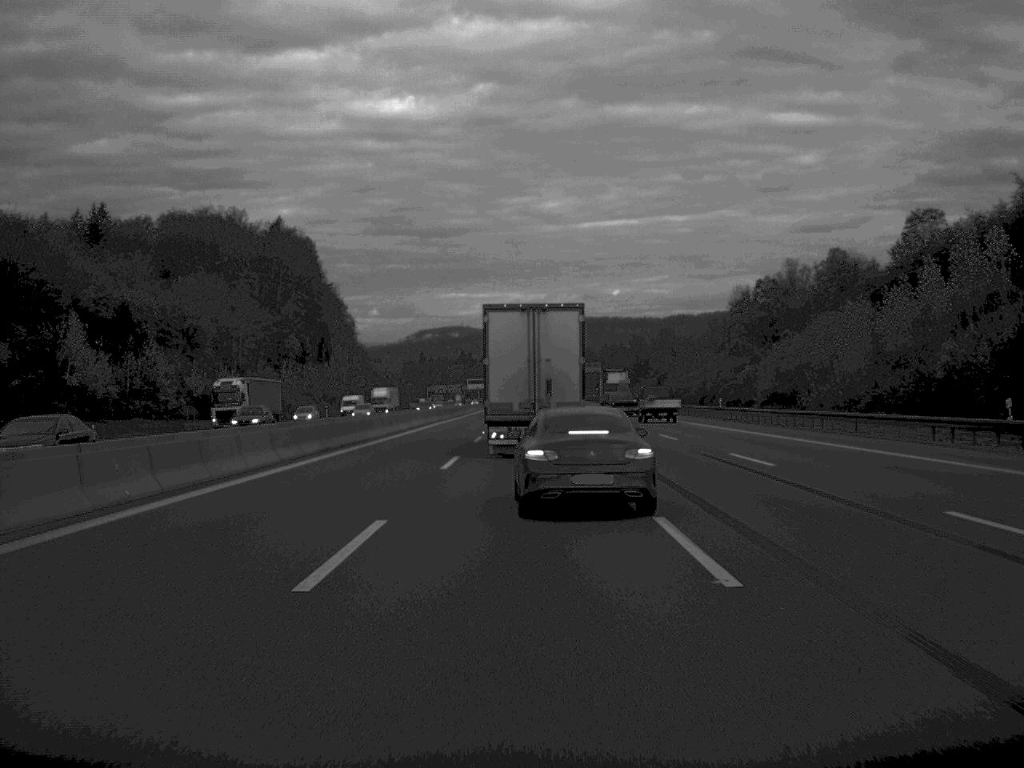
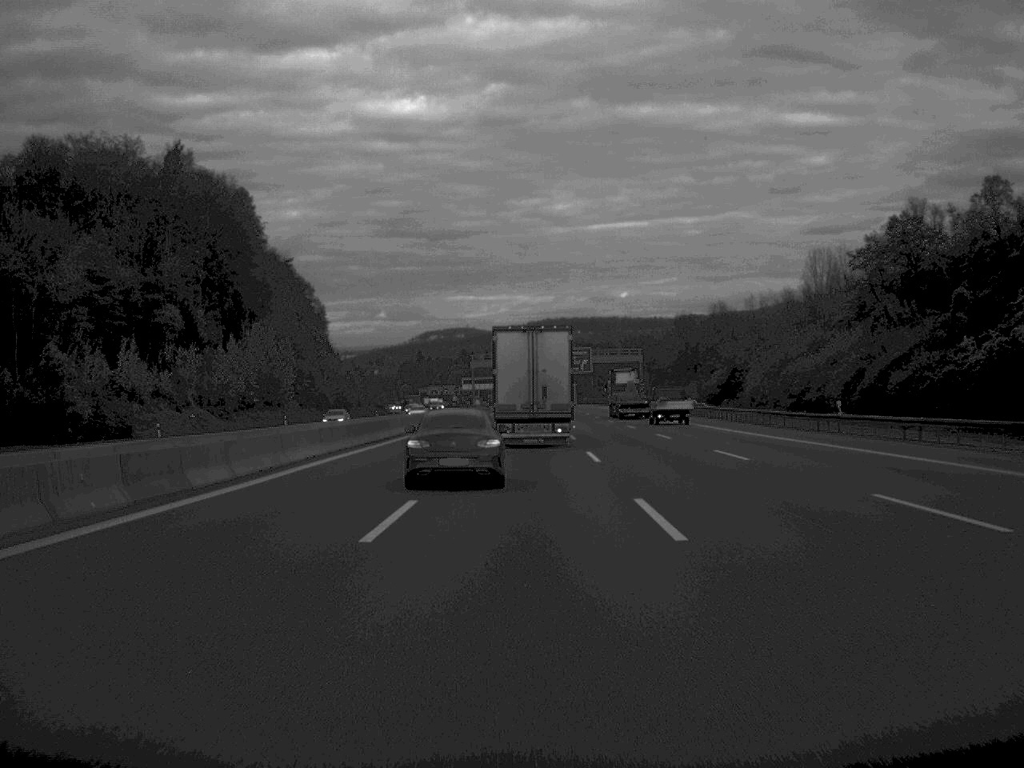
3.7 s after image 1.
(0.0, +85.4) m; 0°
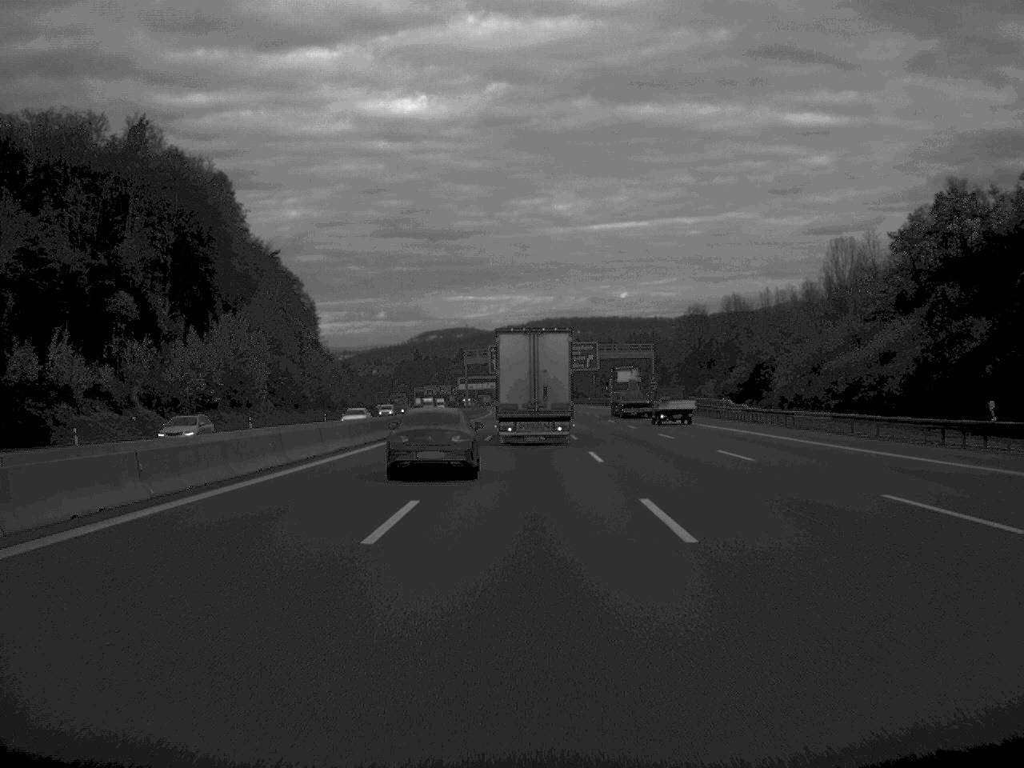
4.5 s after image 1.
(0.0, +18.8) m; 0°
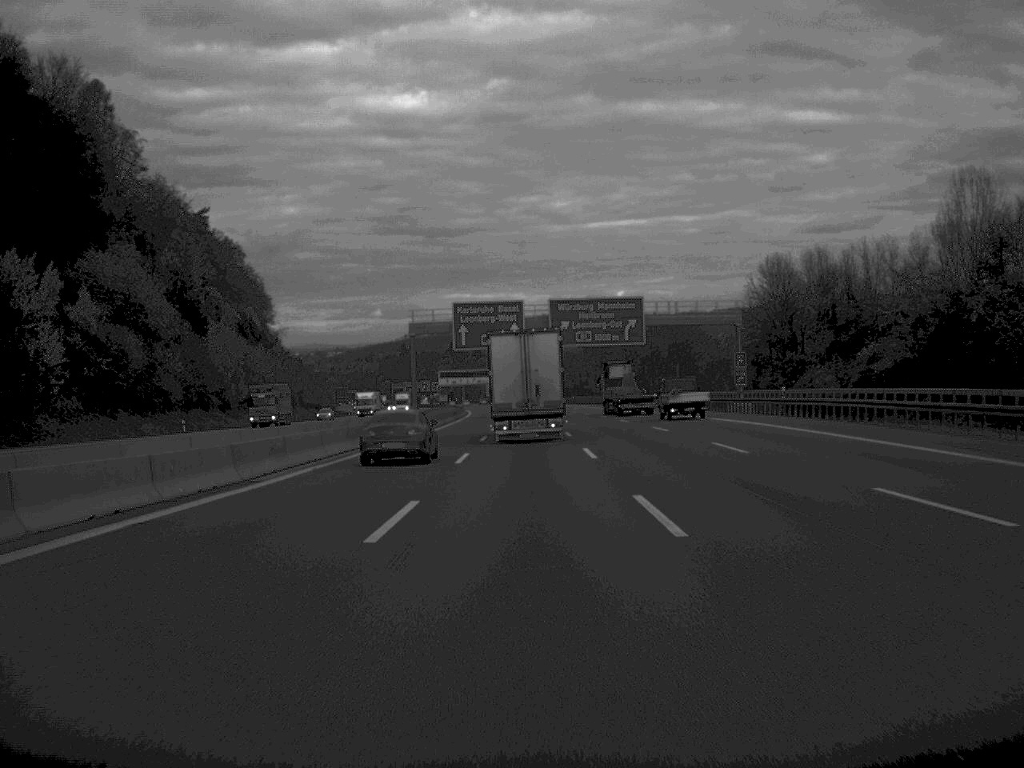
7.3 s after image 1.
(+0.3, +70.8) m; 0°
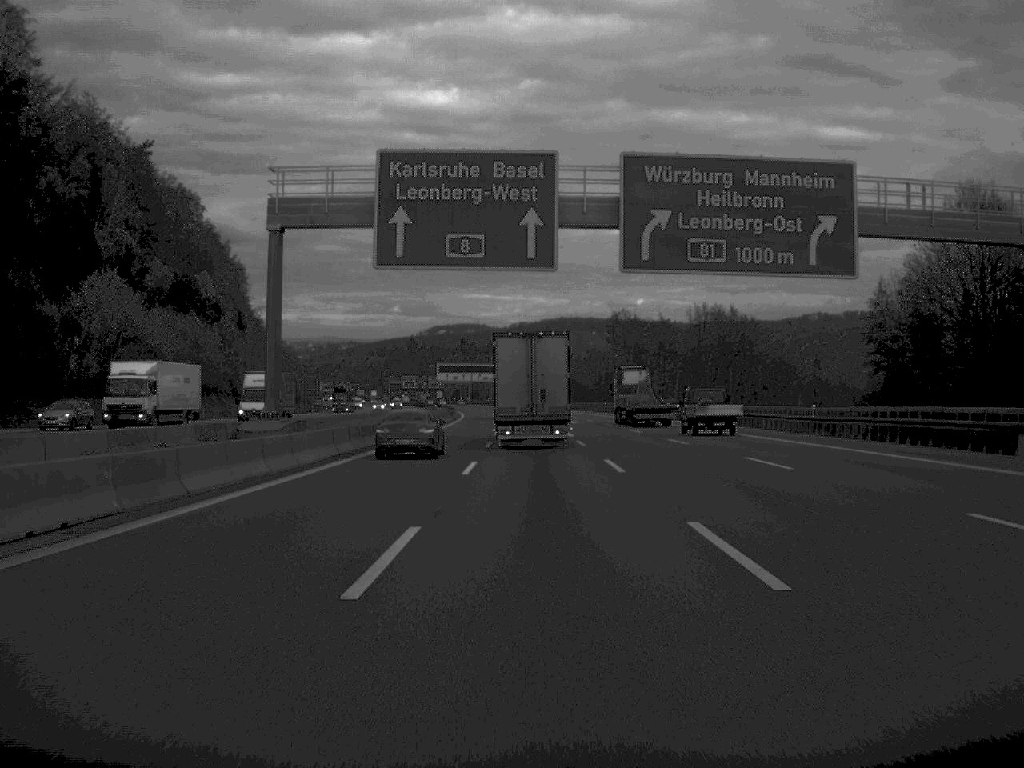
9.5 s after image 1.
(-0.3, +57.2) m; -1°
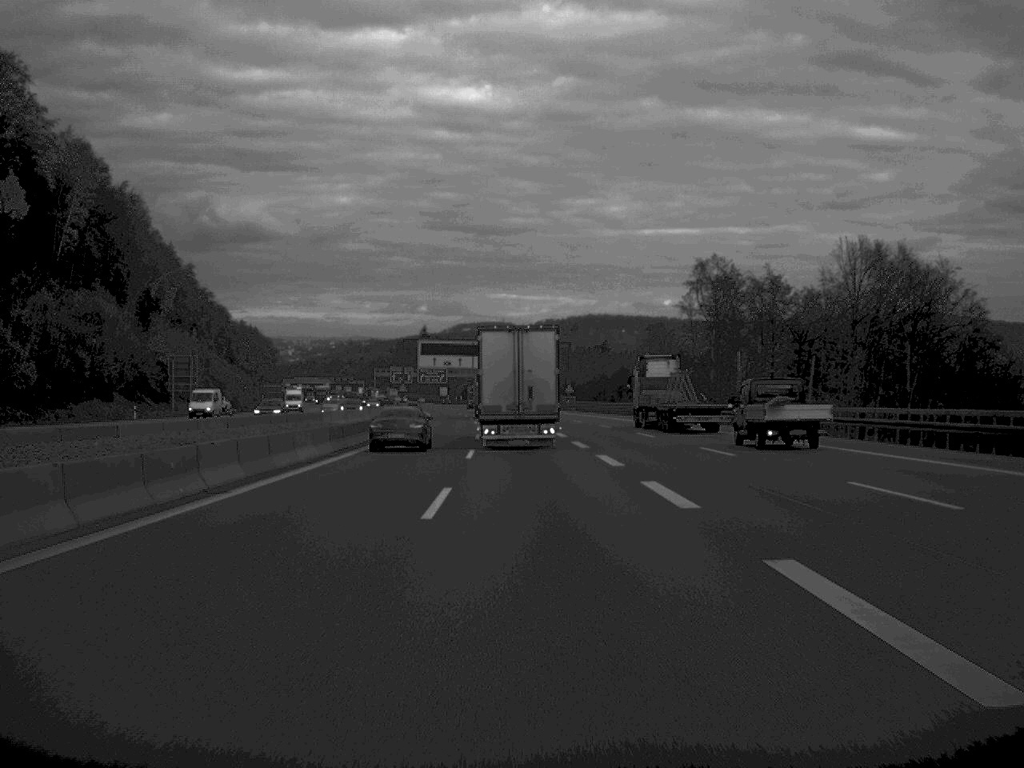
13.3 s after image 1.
(-0.7, +100.9) m; -1°
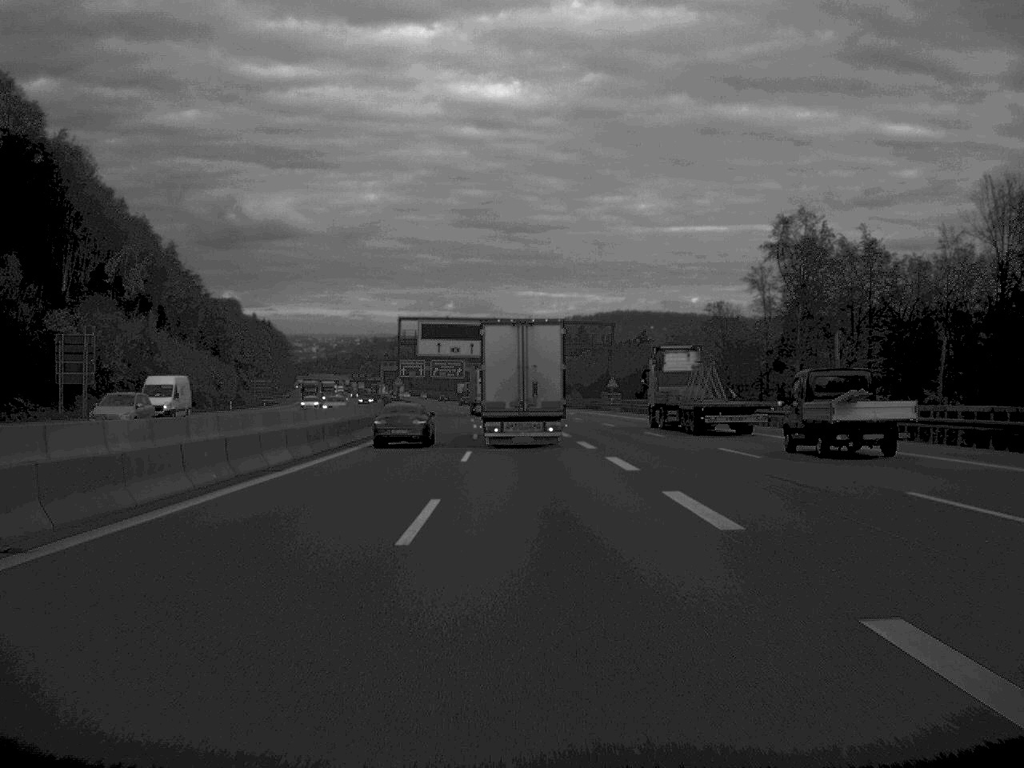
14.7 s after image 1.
(-0.4, +38.7) m; -1°
